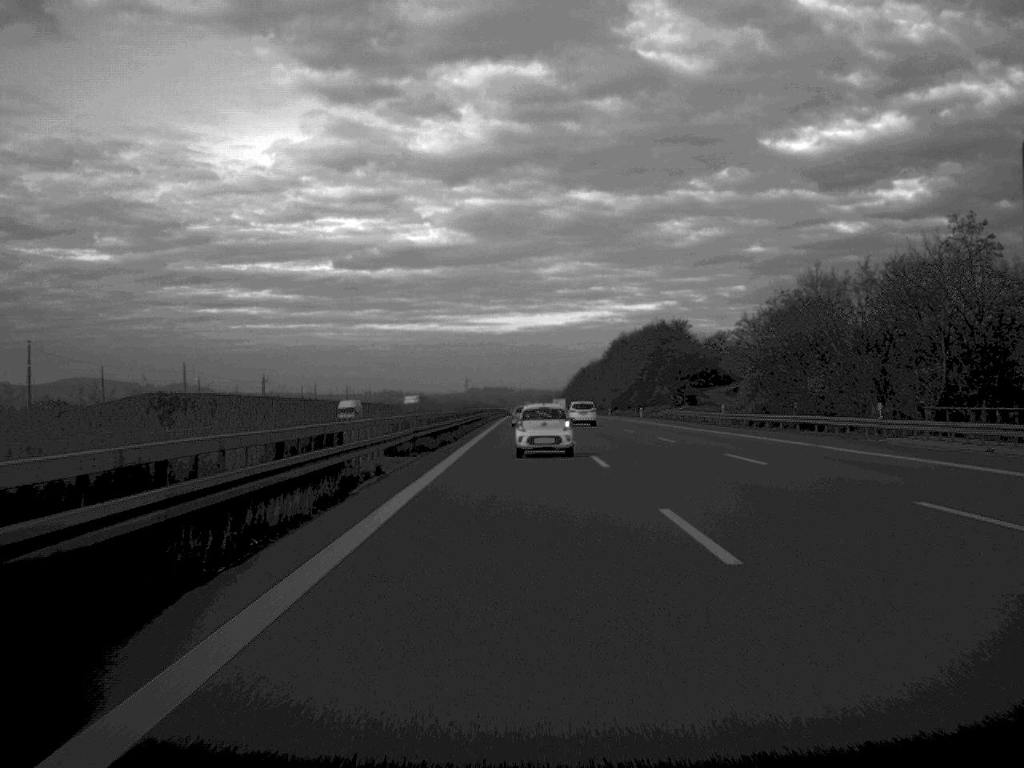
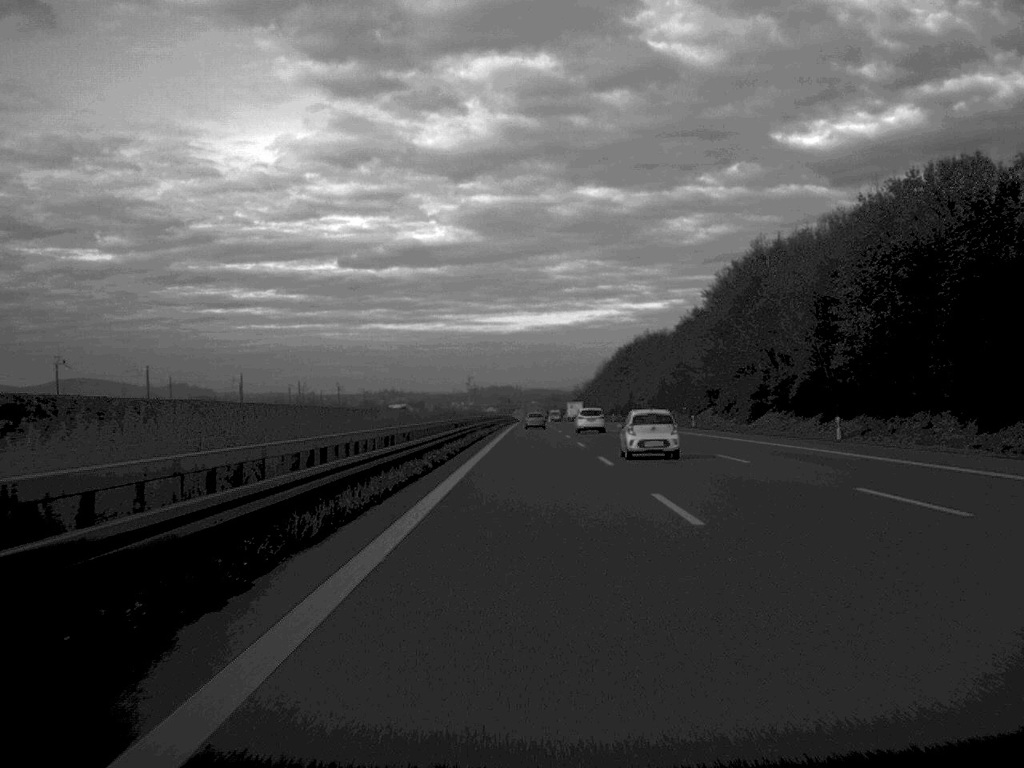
(-0.7, +138.8) m; 0°
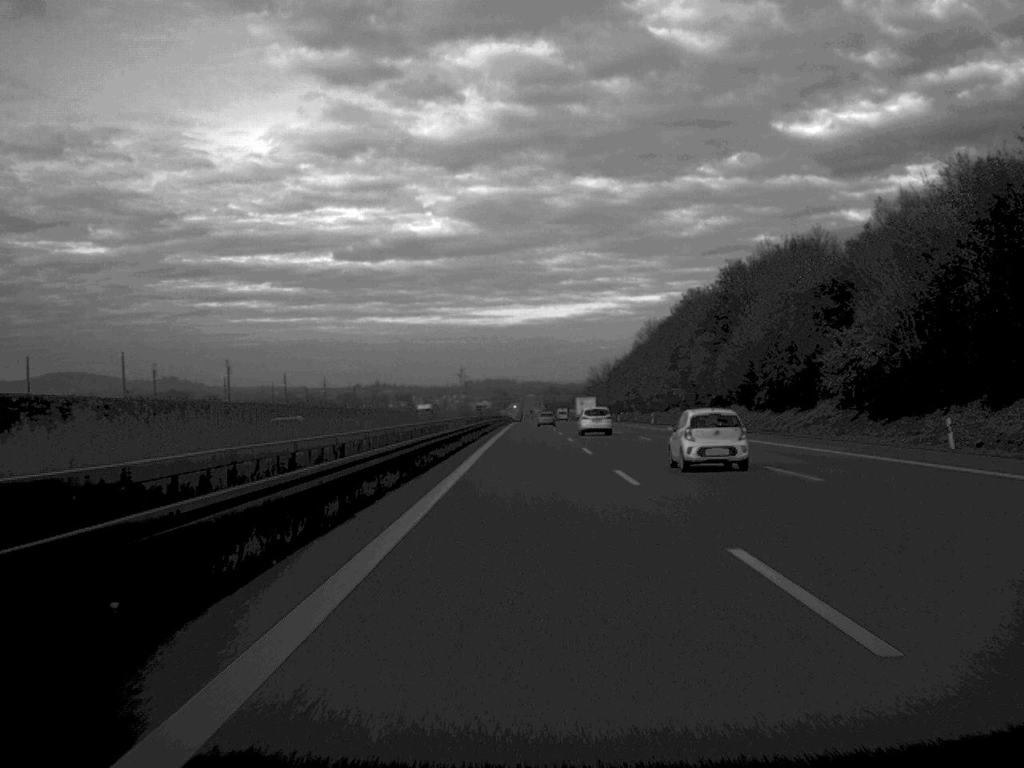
(+0.1, +116.2) m; 0°
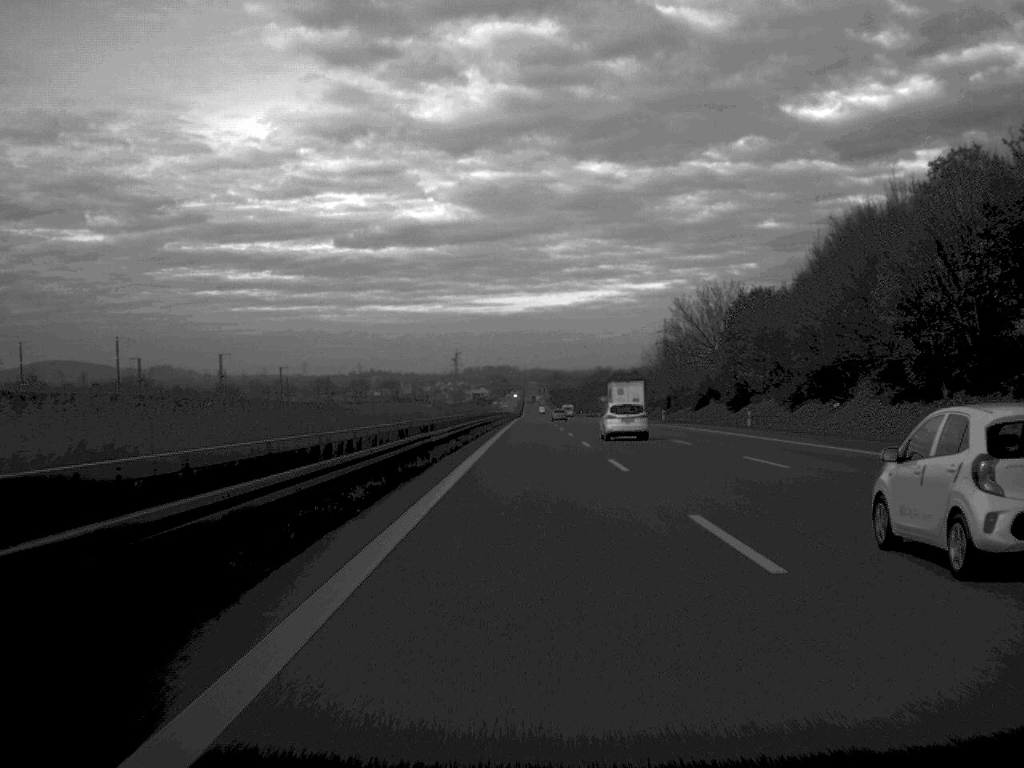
(-0.3, +158.0) m; 0°
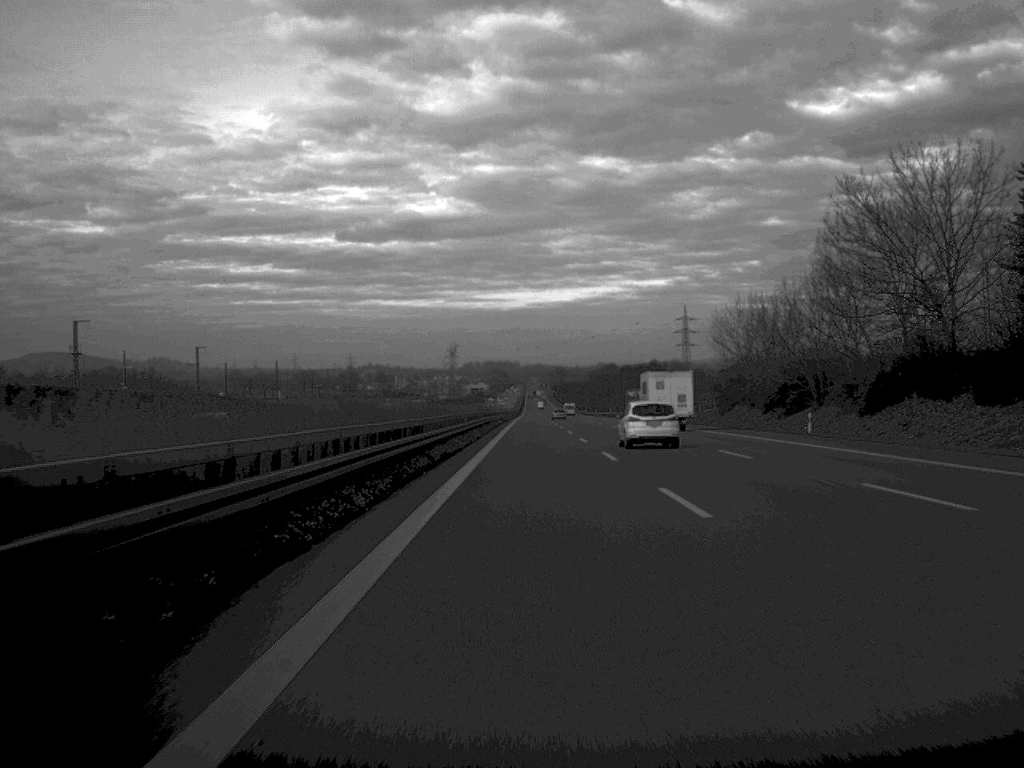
(-0.1, +66.2) m; 0°
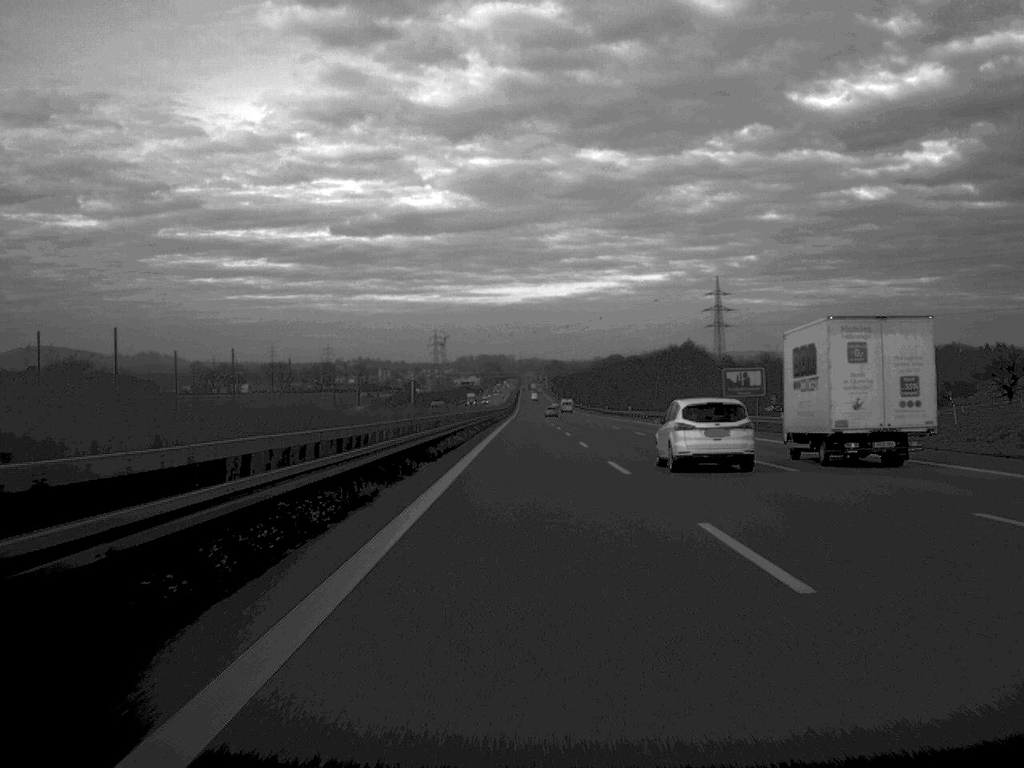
(+0.2, +96.8) m; 0°
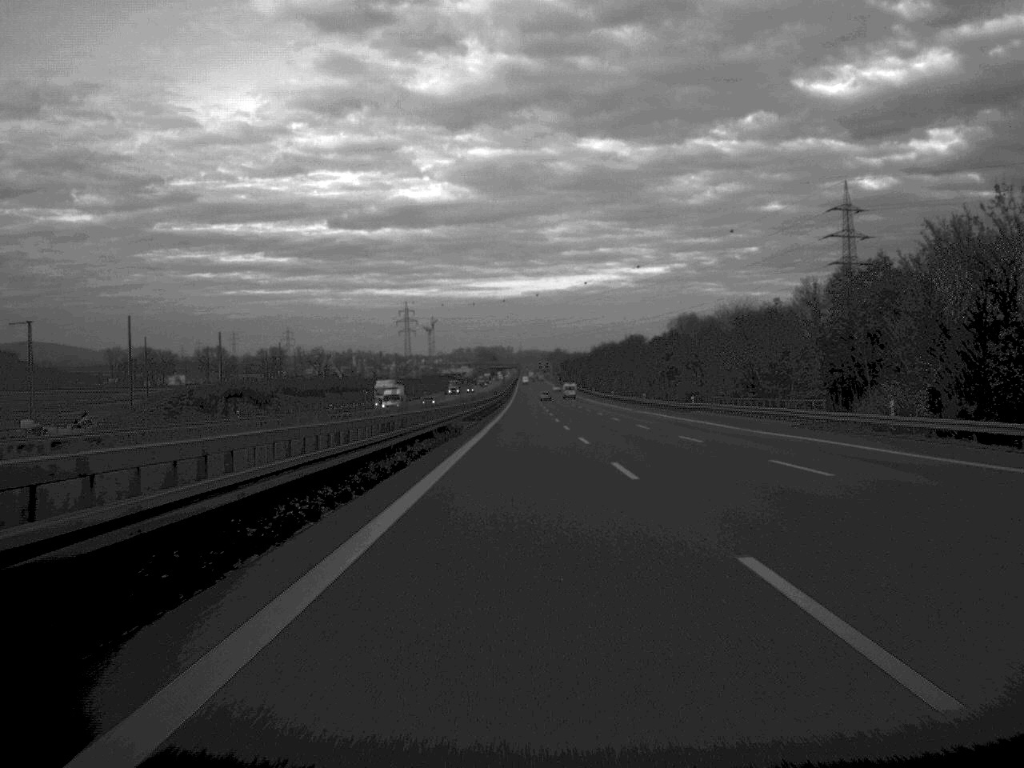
(-0.2, +165.7) m; 0°
